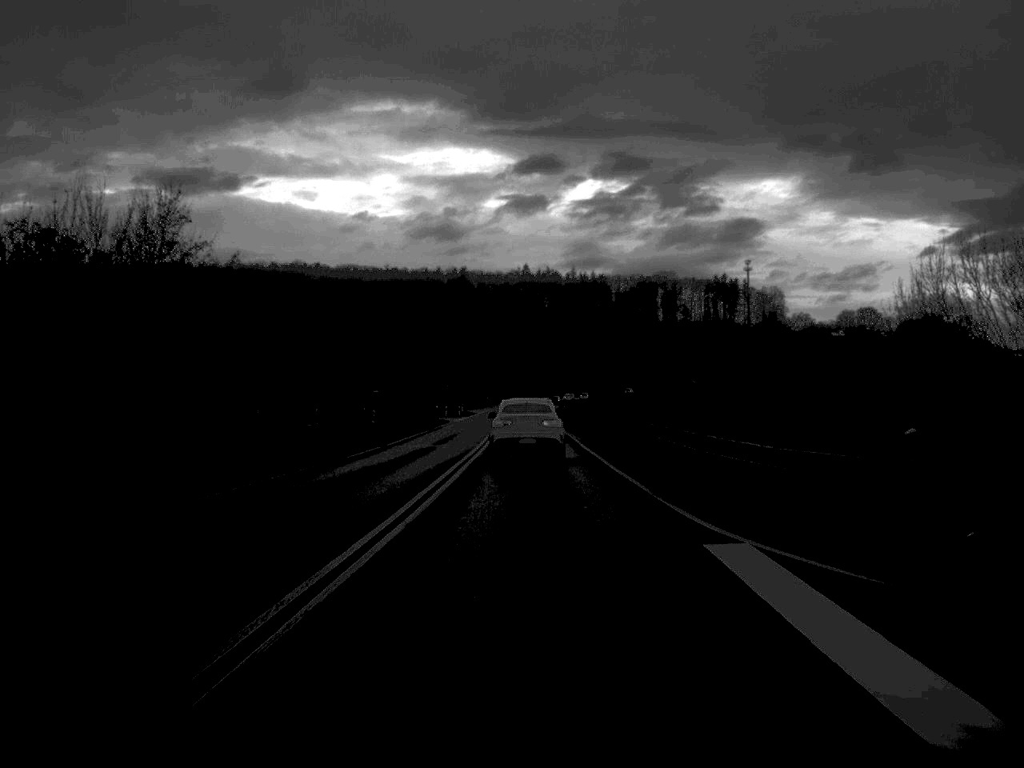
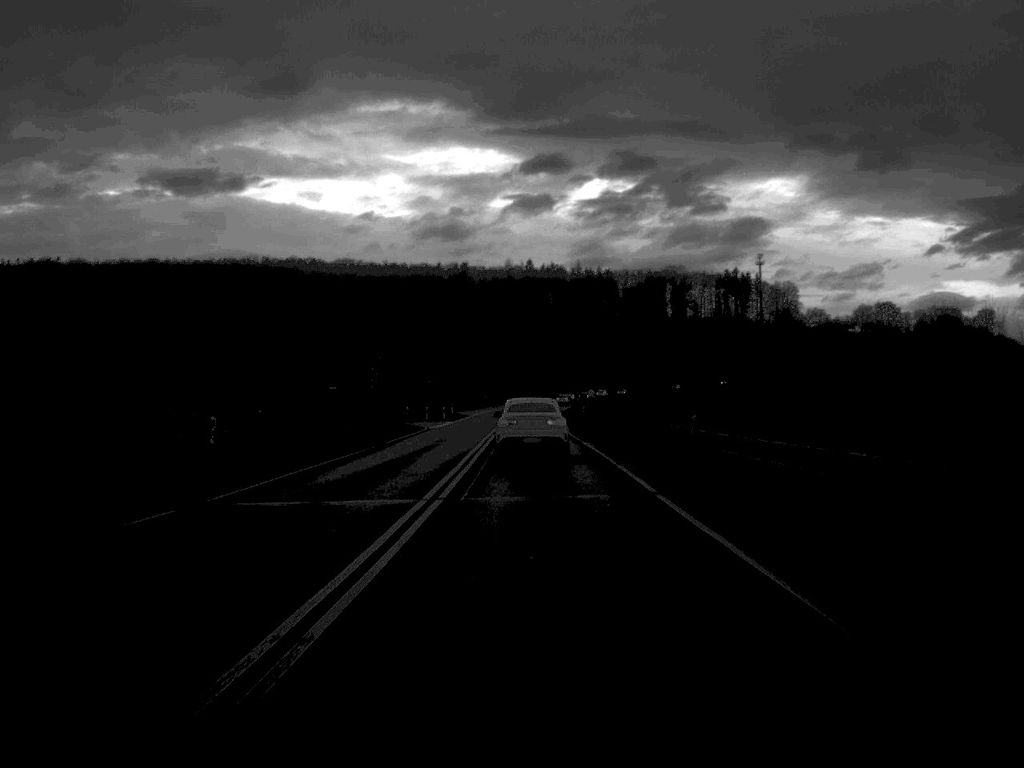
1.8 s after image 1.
(0.0, +29.3) m; 0°
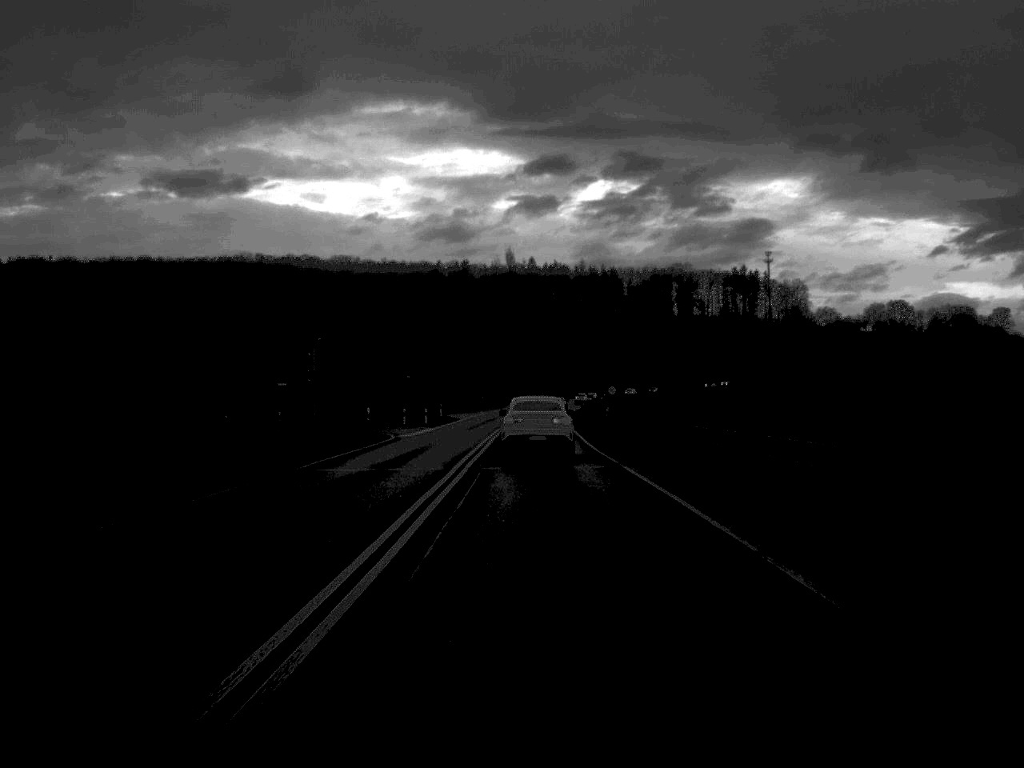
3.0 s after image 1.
(0.0, +19.9) m; 0°
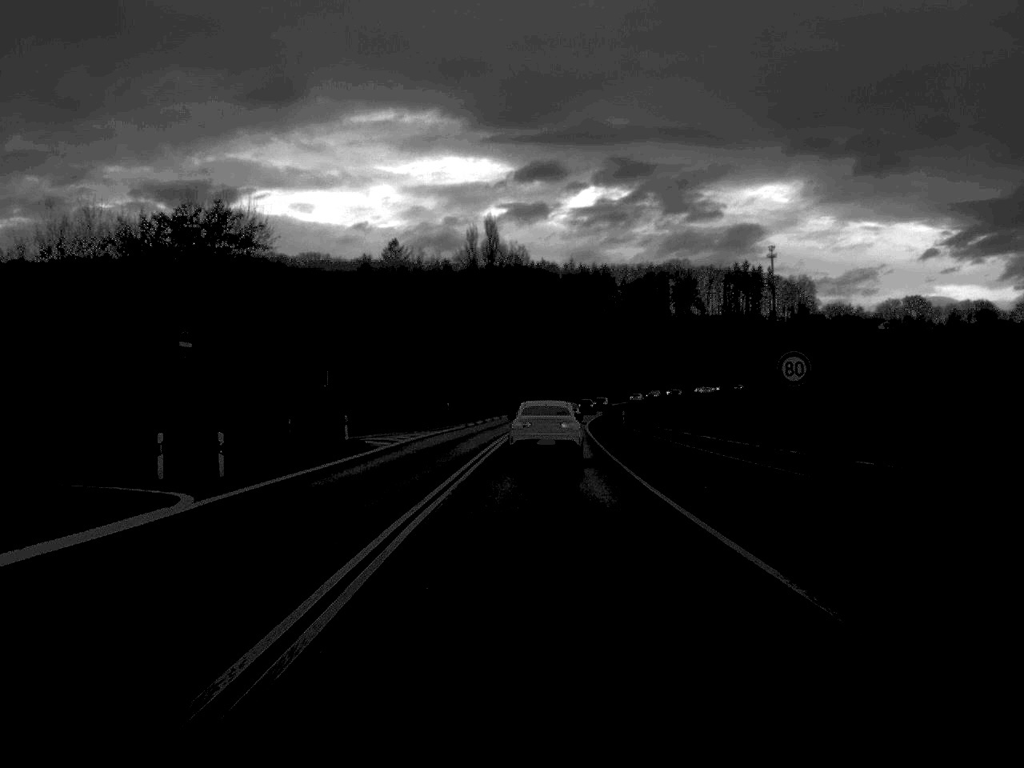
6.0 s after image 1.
(+0.1, +51.2) m; +1°
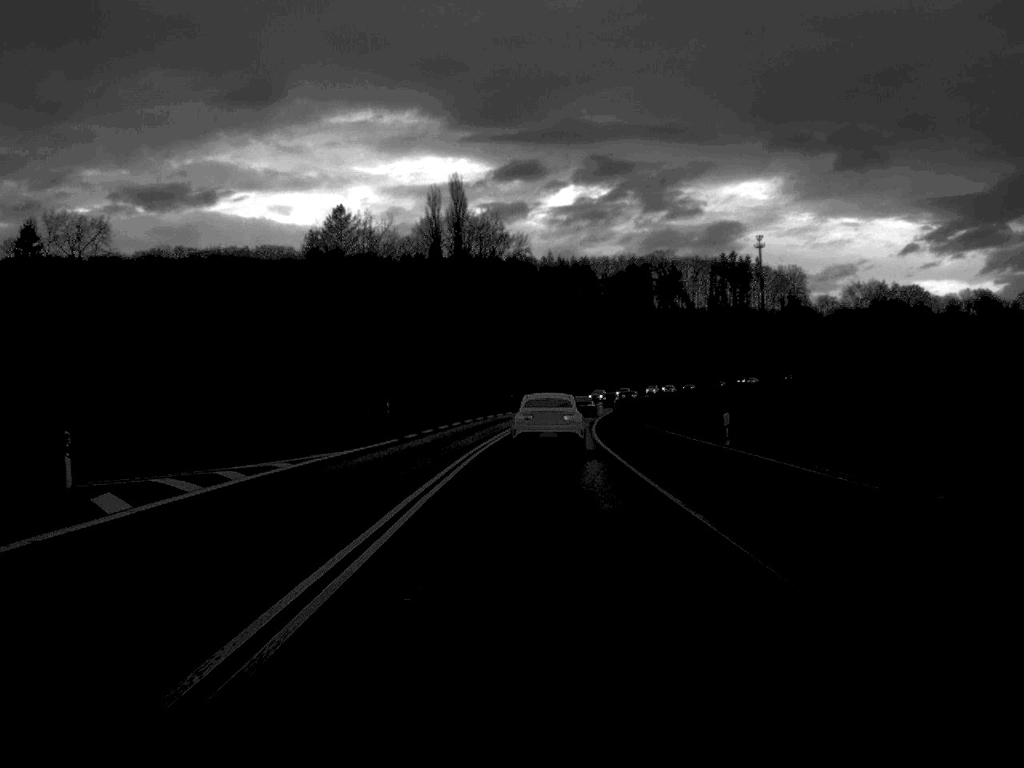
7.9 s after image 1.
(+0.3, +31.8) m; +1°
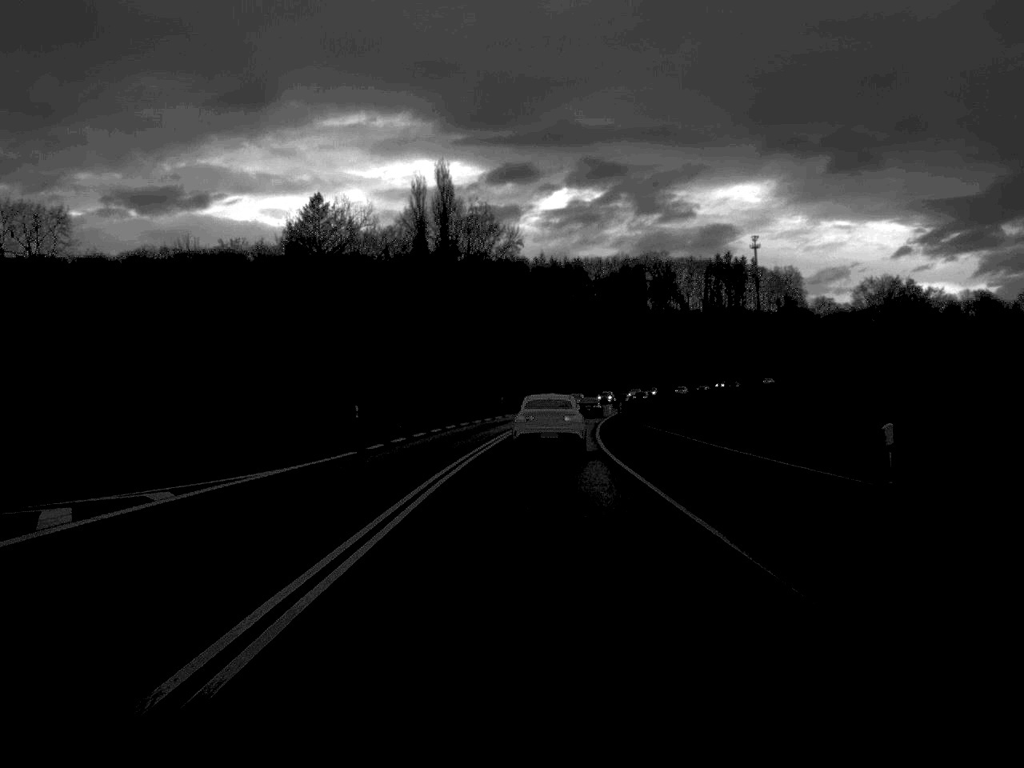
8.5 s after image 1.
(0.0, +10.3) m; 0°
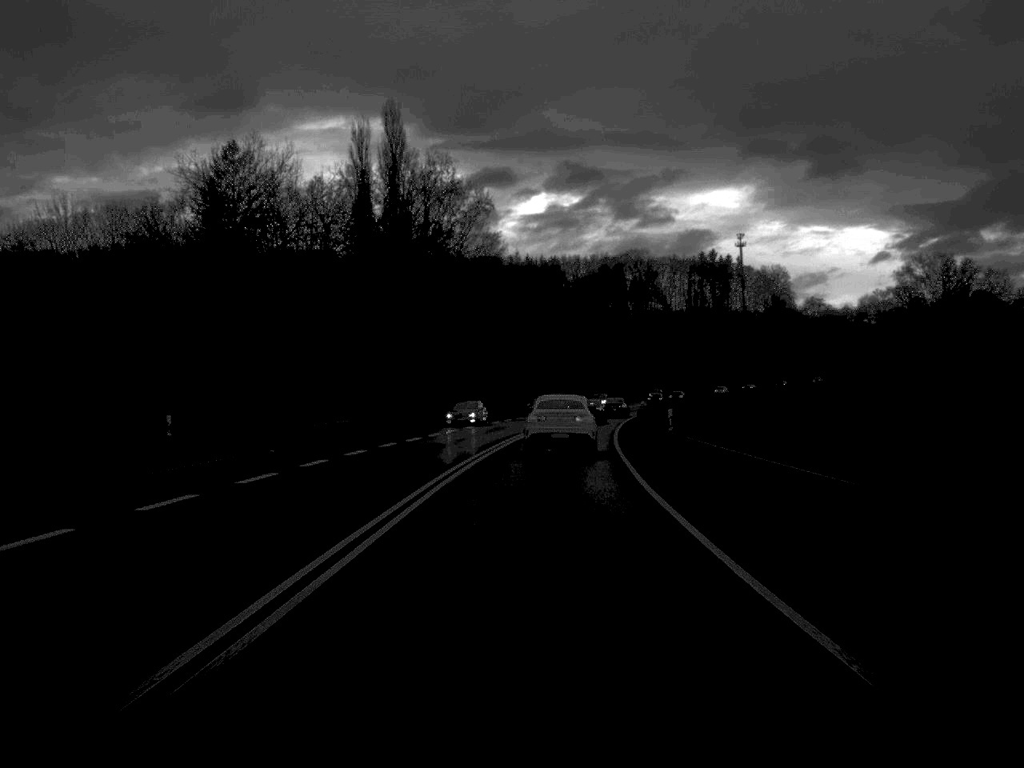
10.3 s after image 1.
(+0.3, +30.2) m; +1°
